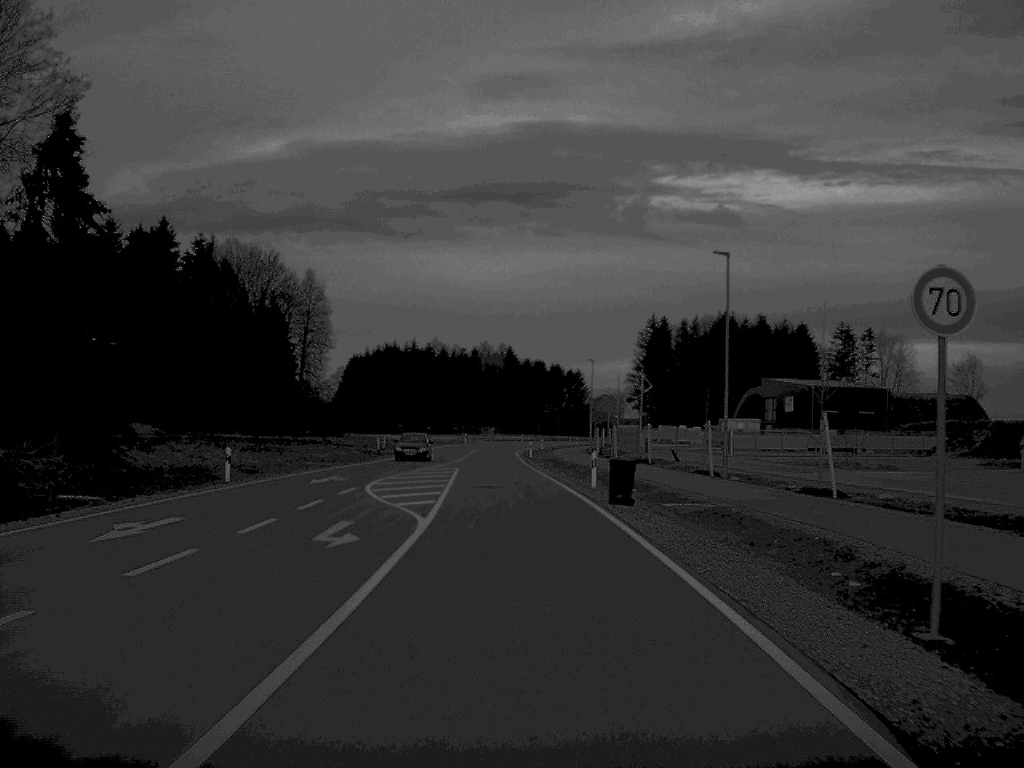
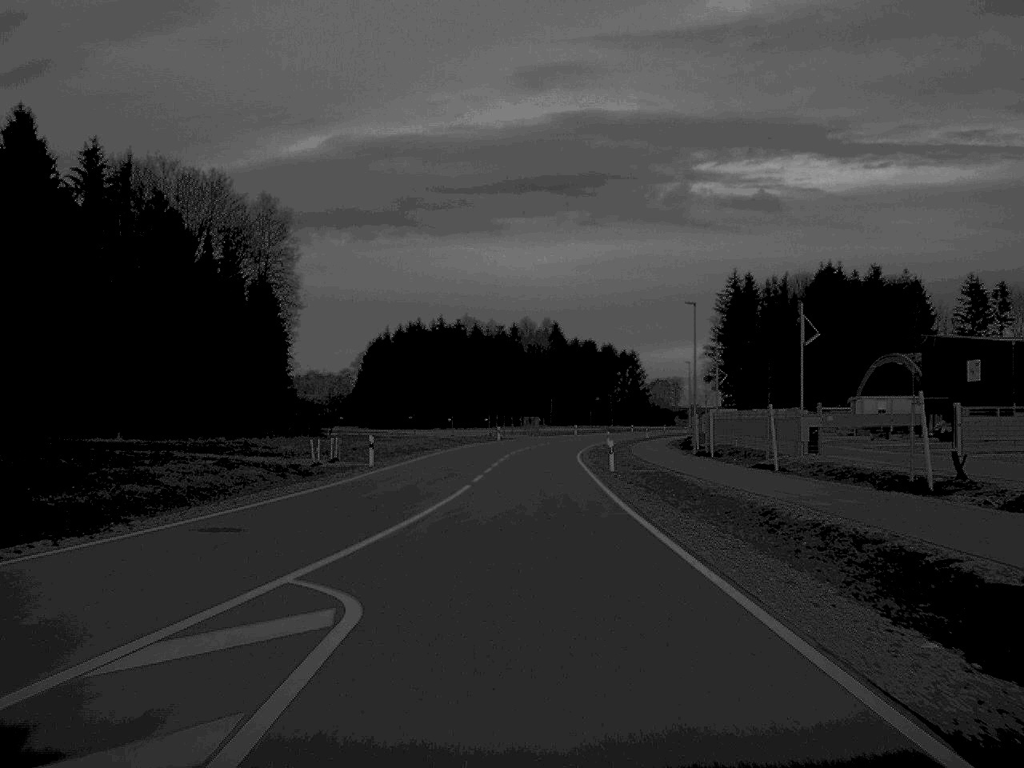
(-0.9, +43.3) m; -2°
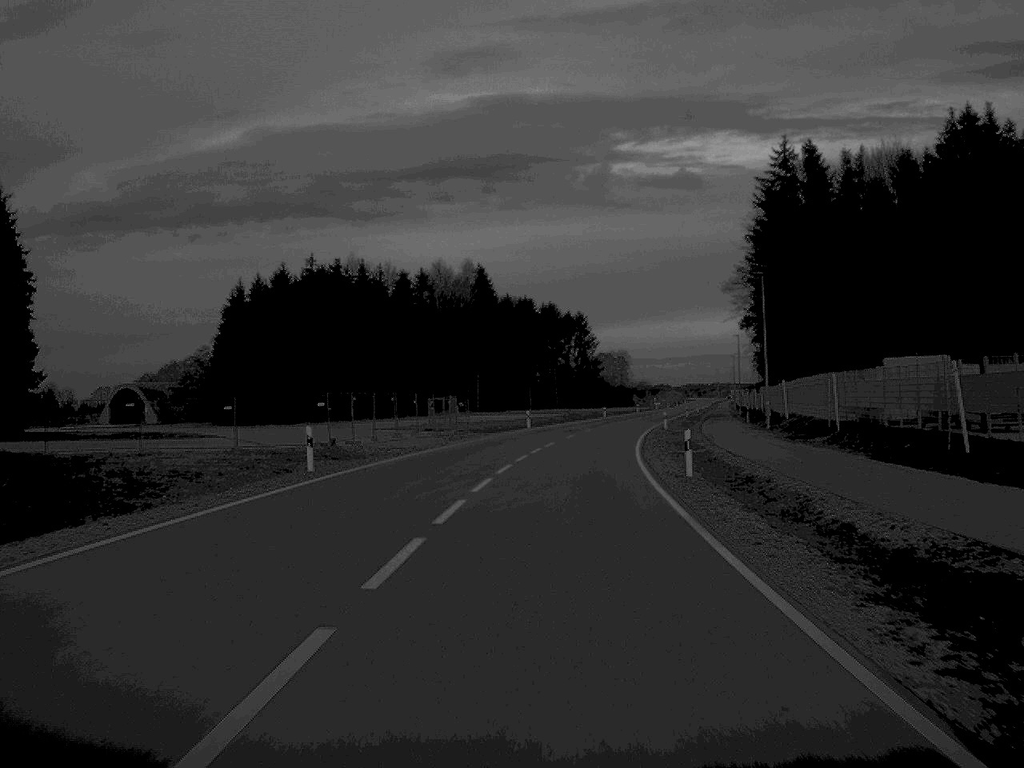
(+1.3, +71.3) m; +4°
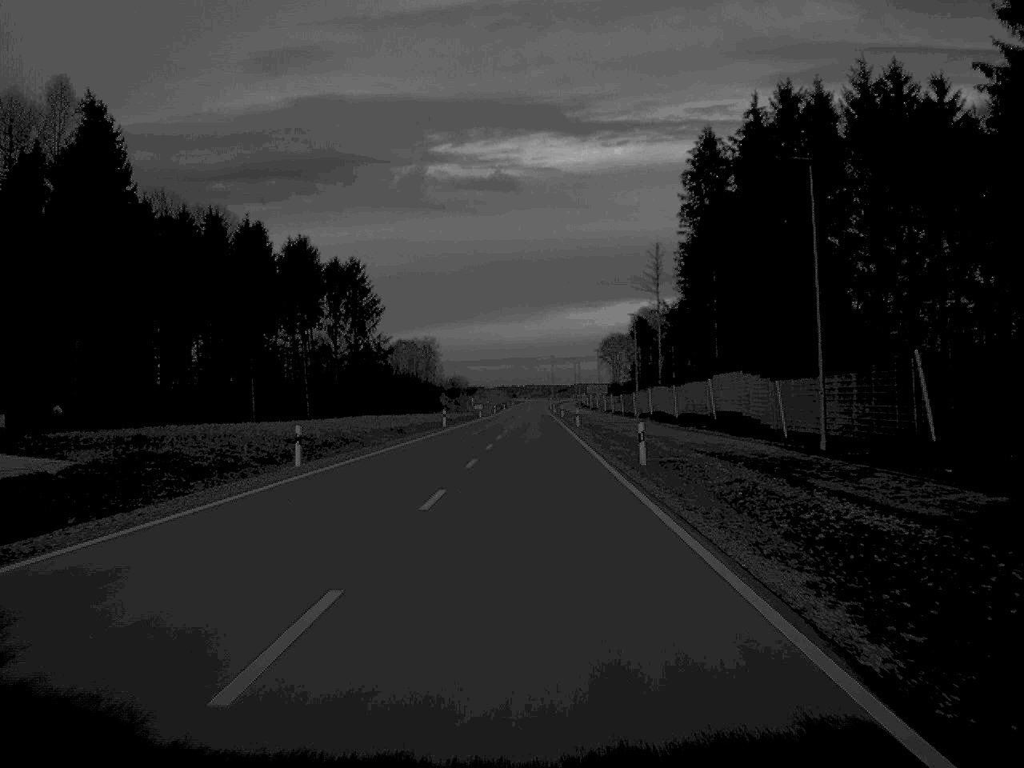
(+9.0, +97.9) m; +8°
